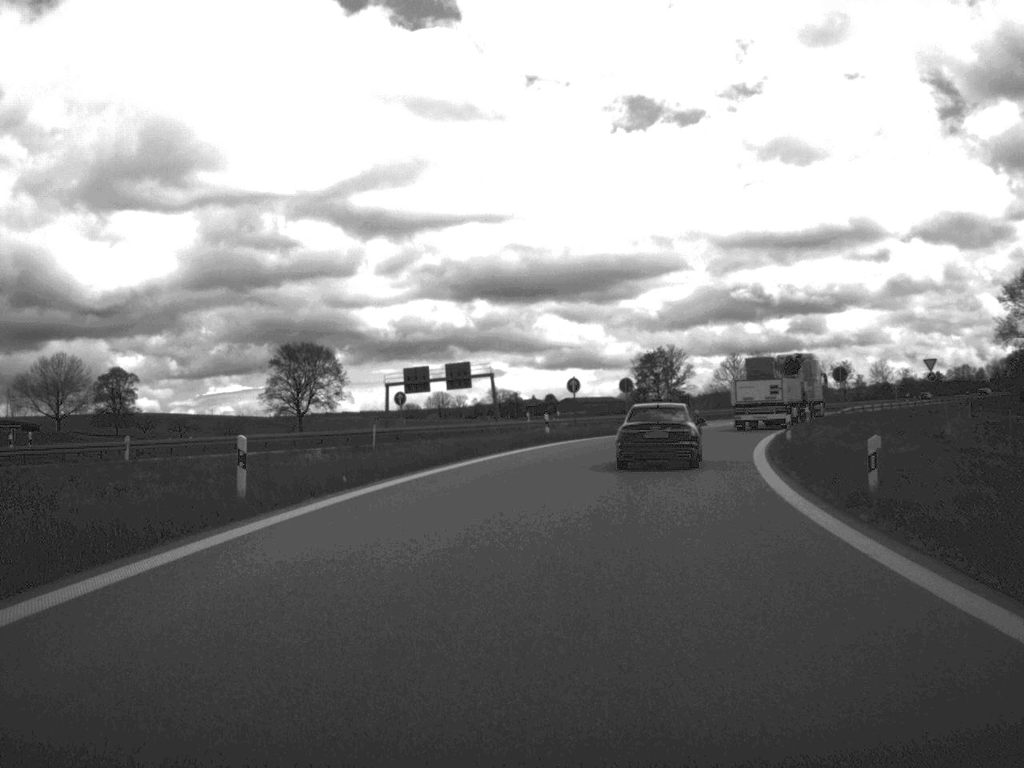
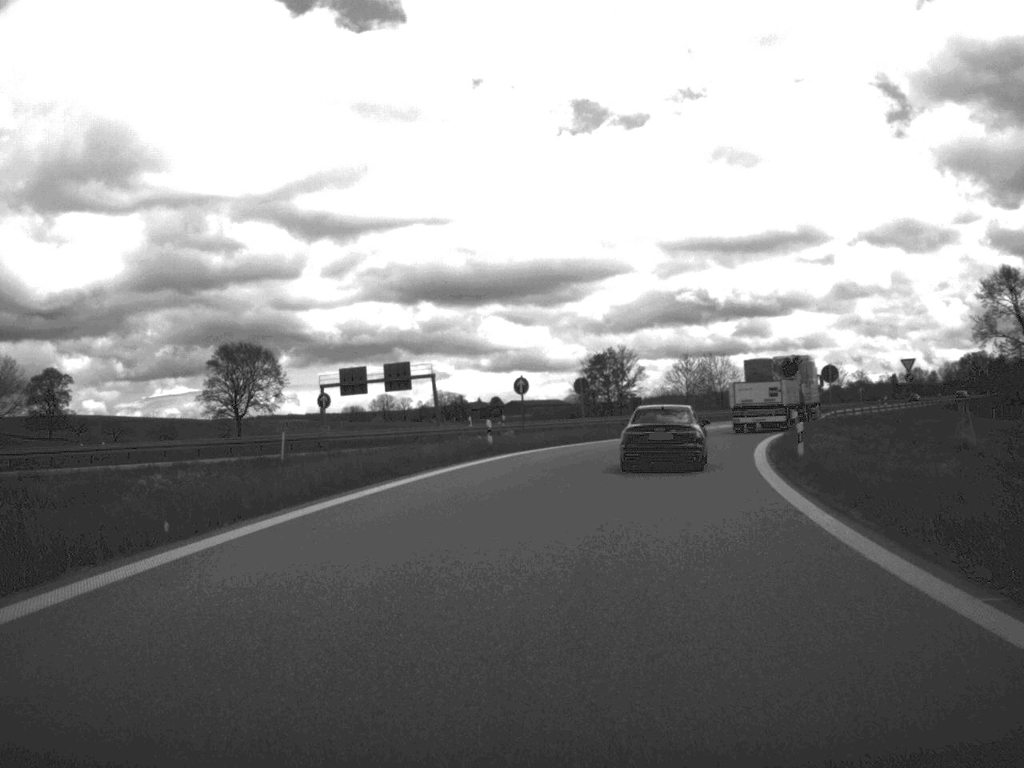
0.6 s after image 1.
(+0.2, +8.4) m; +2°
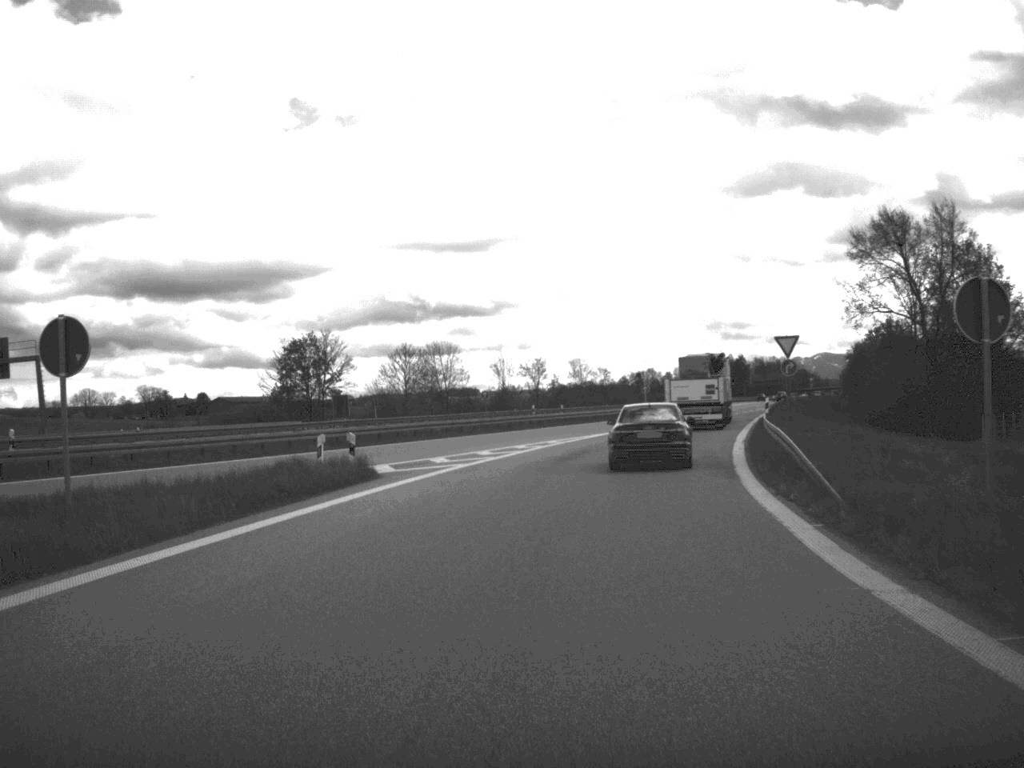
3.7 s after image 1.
(+4.3, +39.7) m; +12°
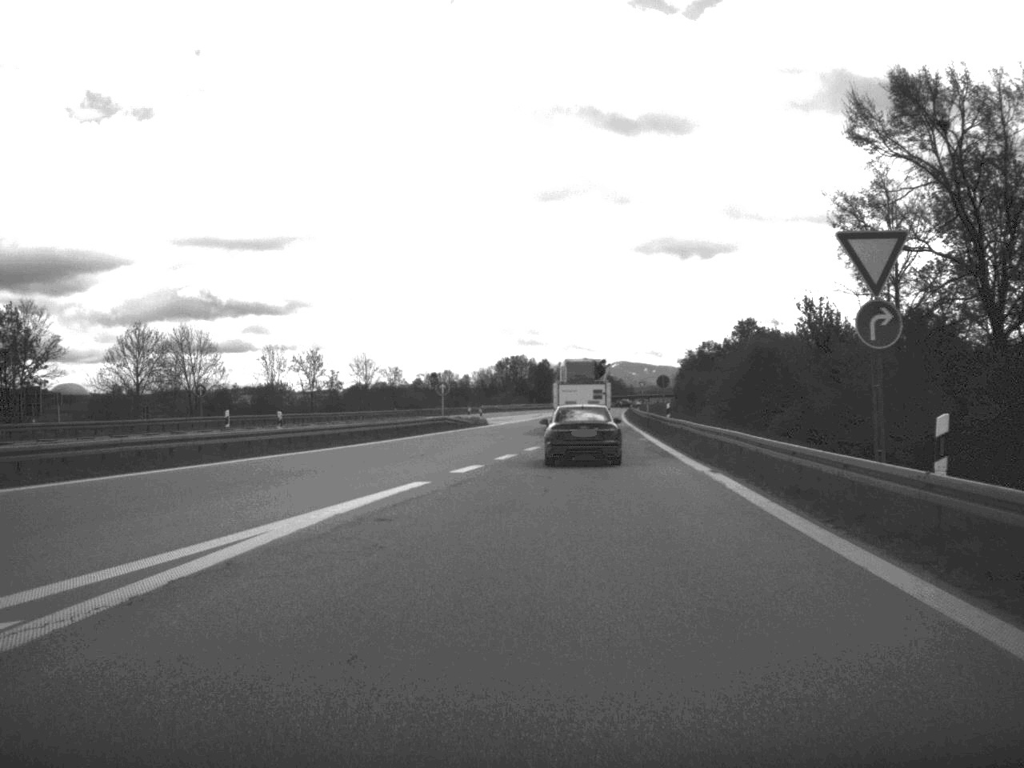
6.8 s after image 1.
(+3.2, +38.8) m; +9°
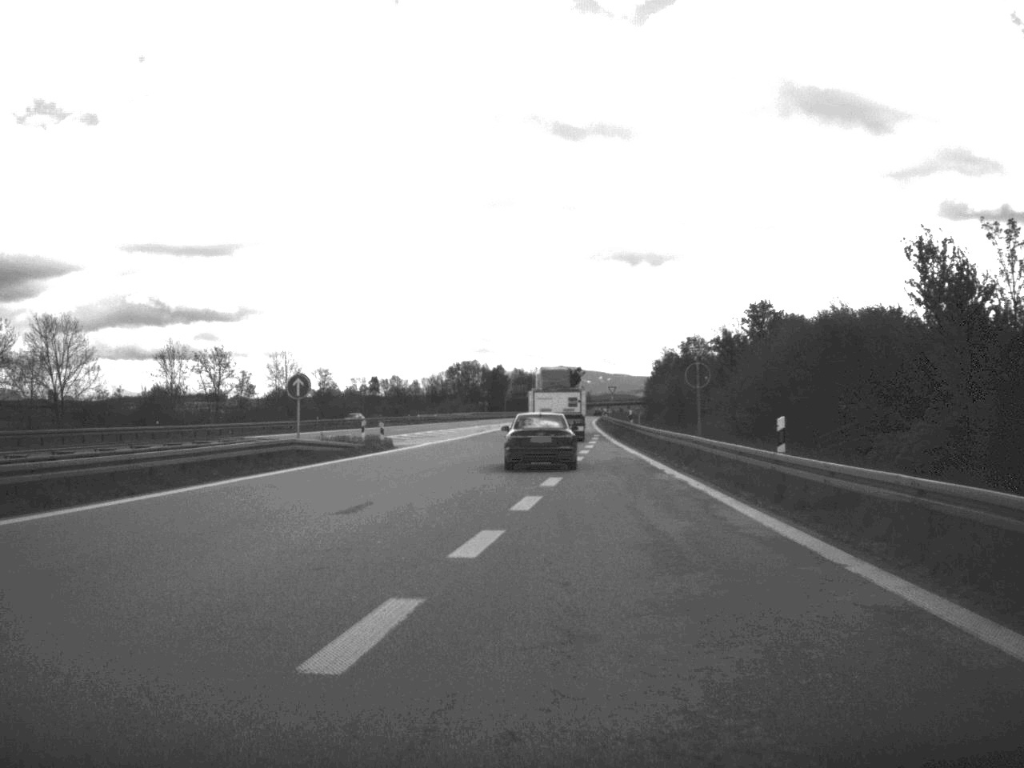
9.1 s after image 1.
(+0.8, +31.6) m; +2°
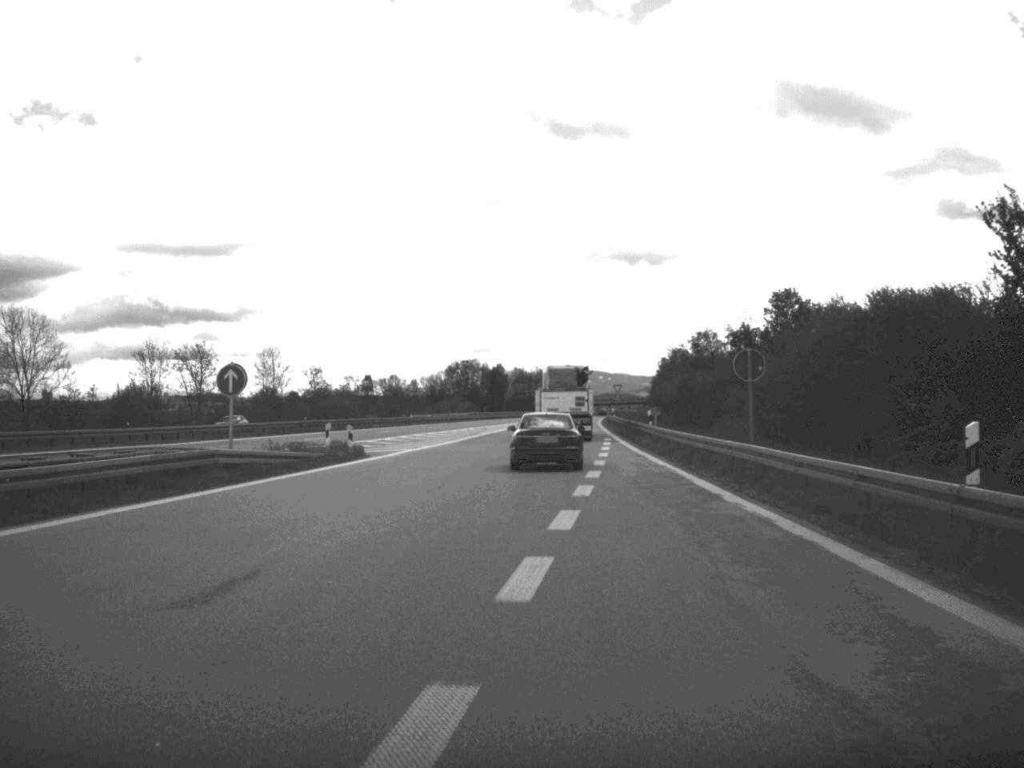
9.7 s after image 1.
(0.0, +9.0) m; 0°
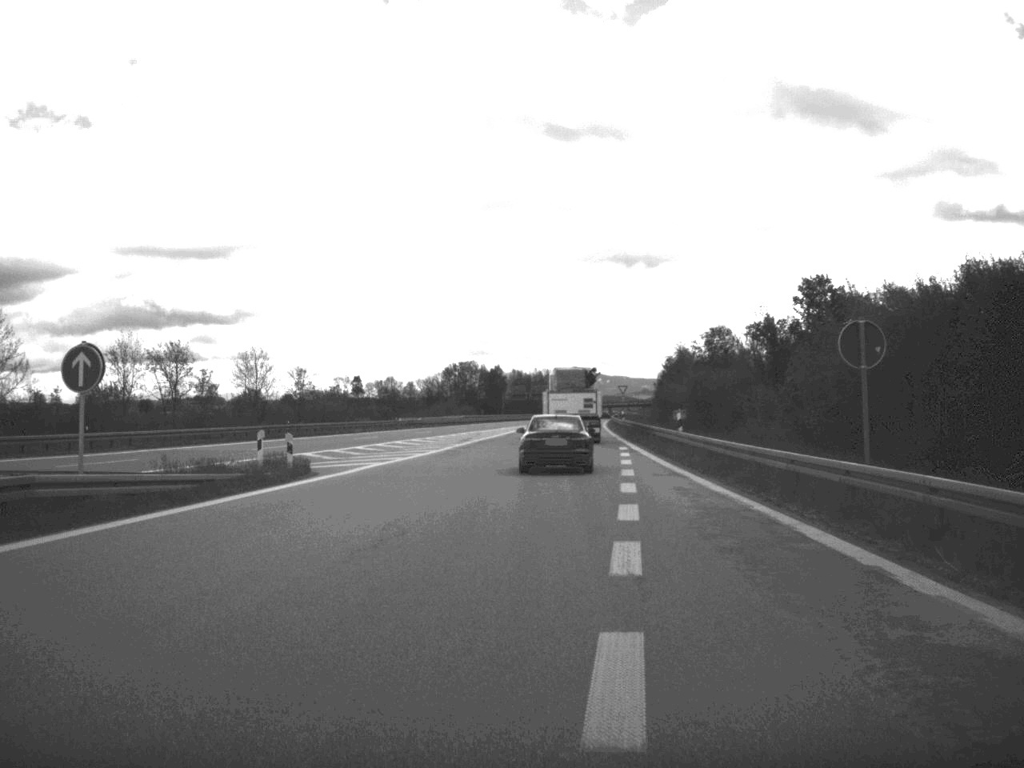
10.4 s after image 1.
(0.0, +10.3) m; 0°
